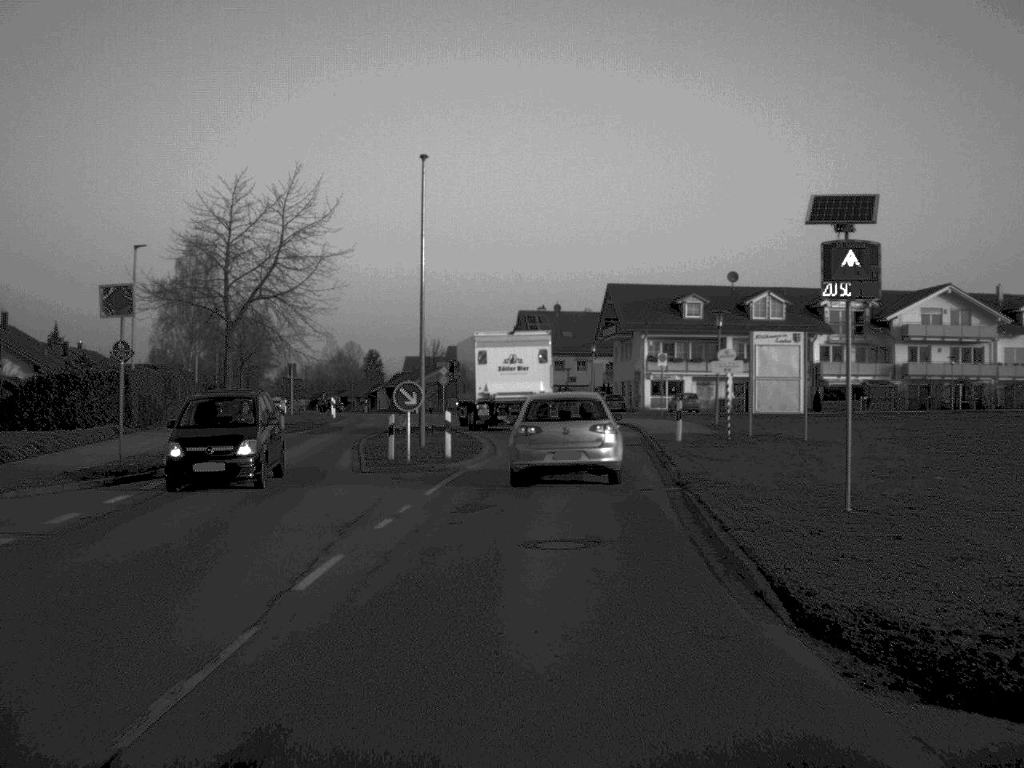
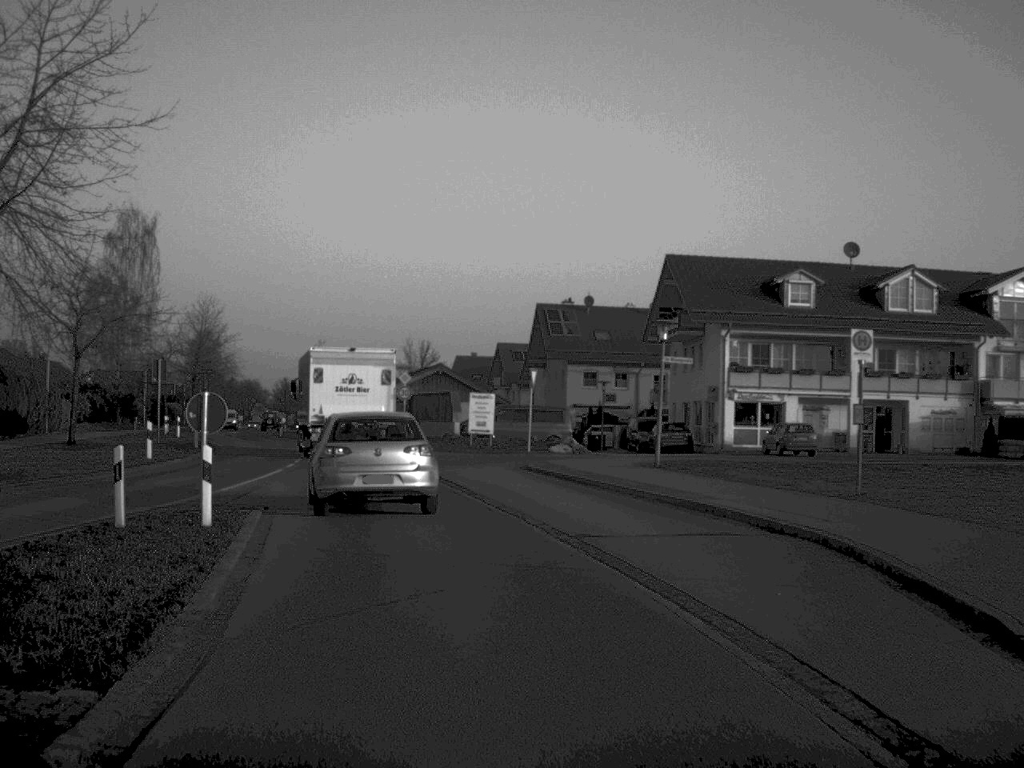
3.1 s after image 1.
(+0.8, +33.1) m; -1°
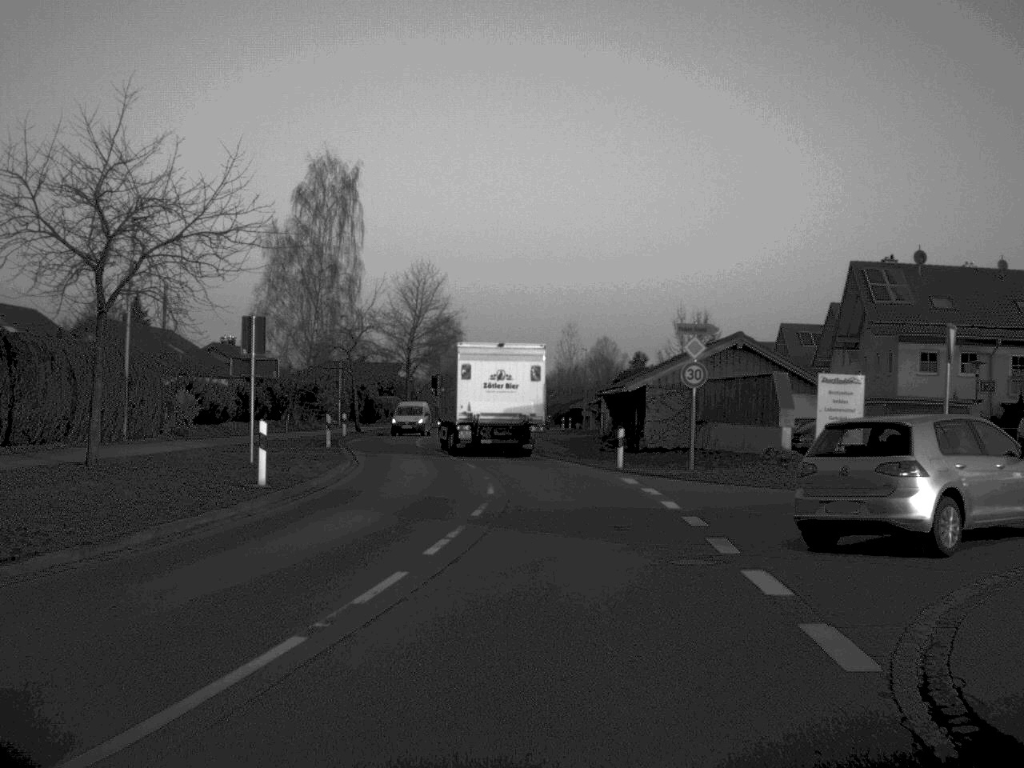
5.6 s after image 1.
(-2.6, +23.6) m; -11°
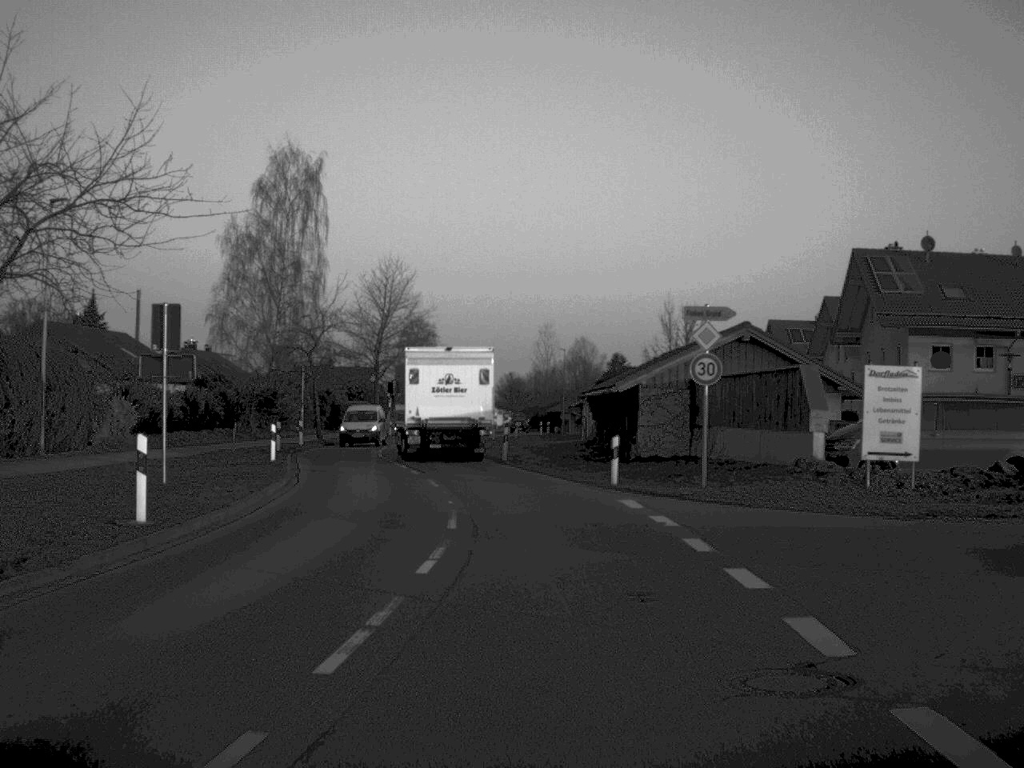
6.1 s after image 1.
(0.0, +5.6) m; +1°
